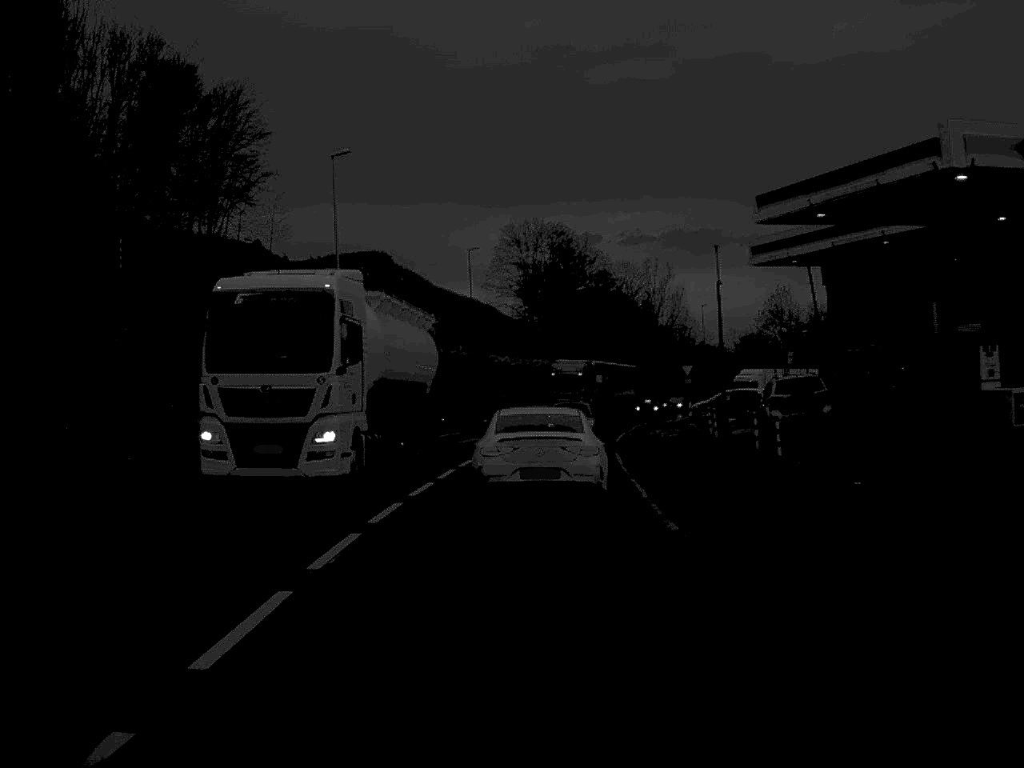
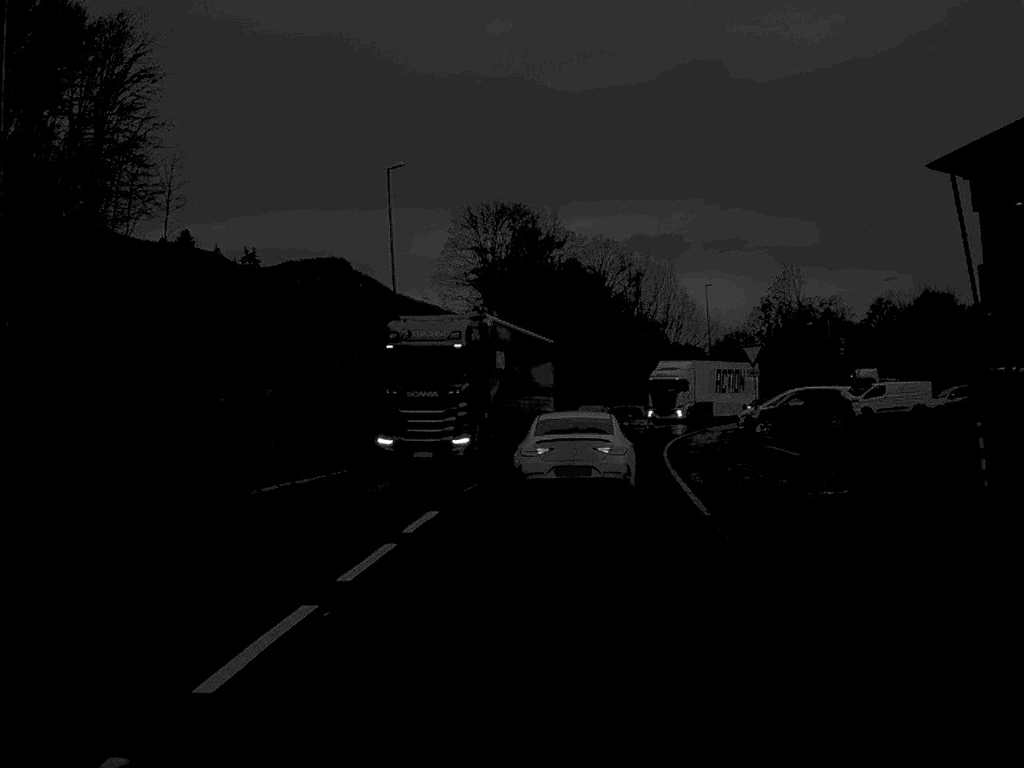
(+0.2, +27.2) m; +2°
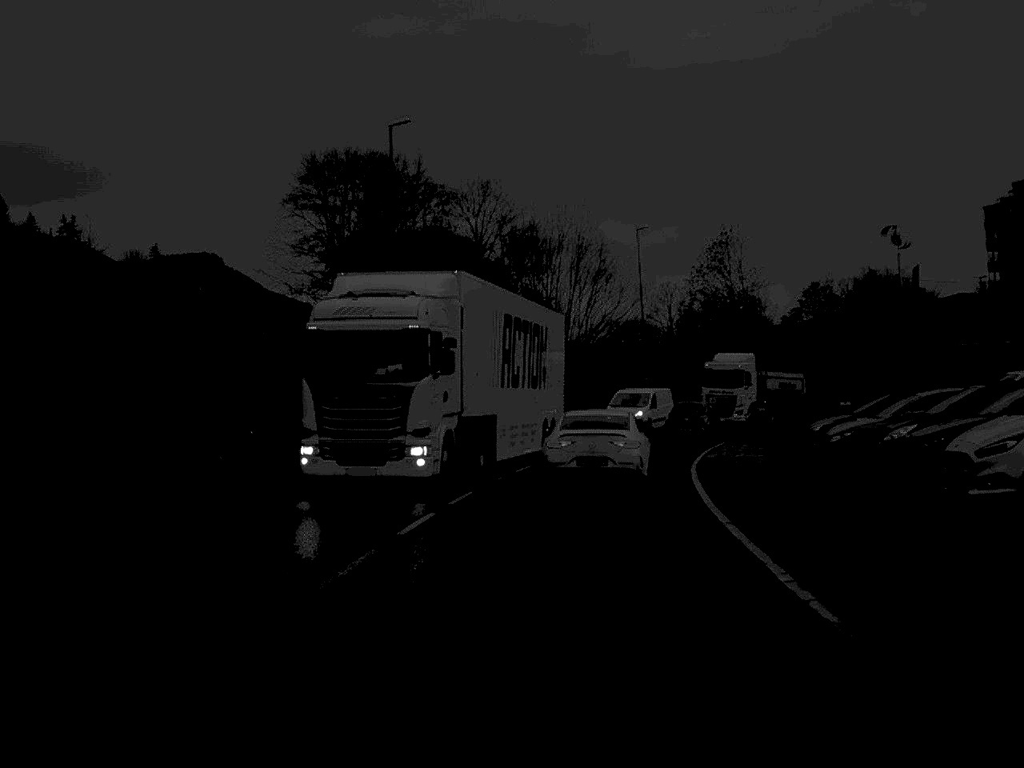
(+1.7, +34.9) m; +6°
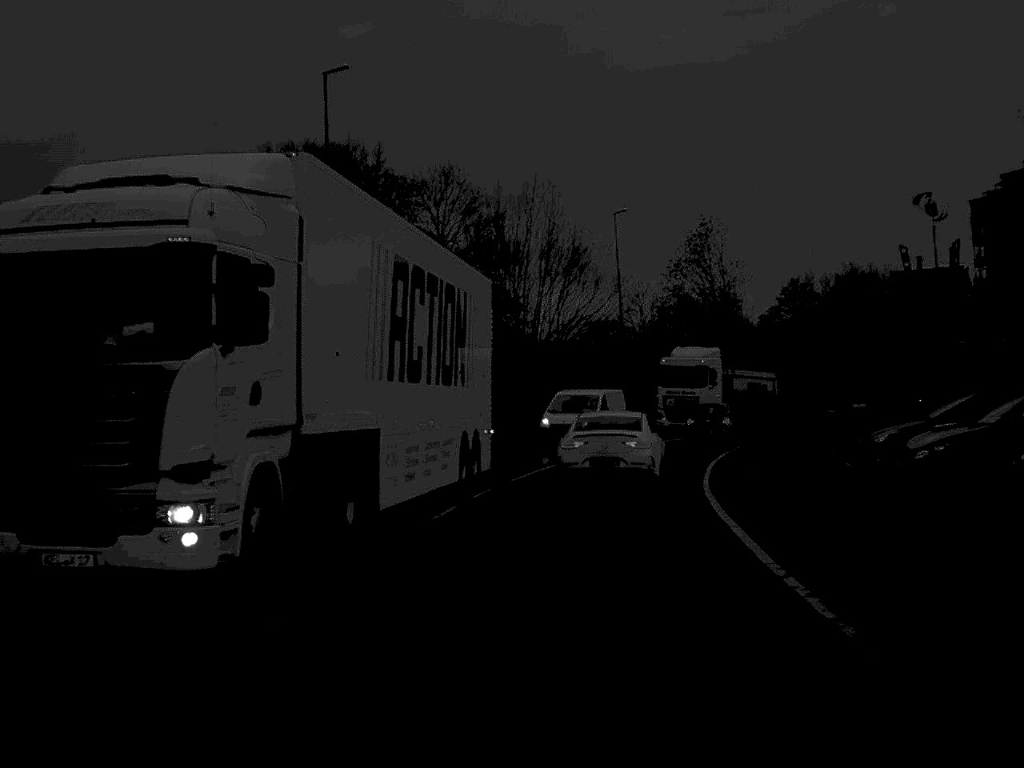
(+0.1, +6.9) m; +1°
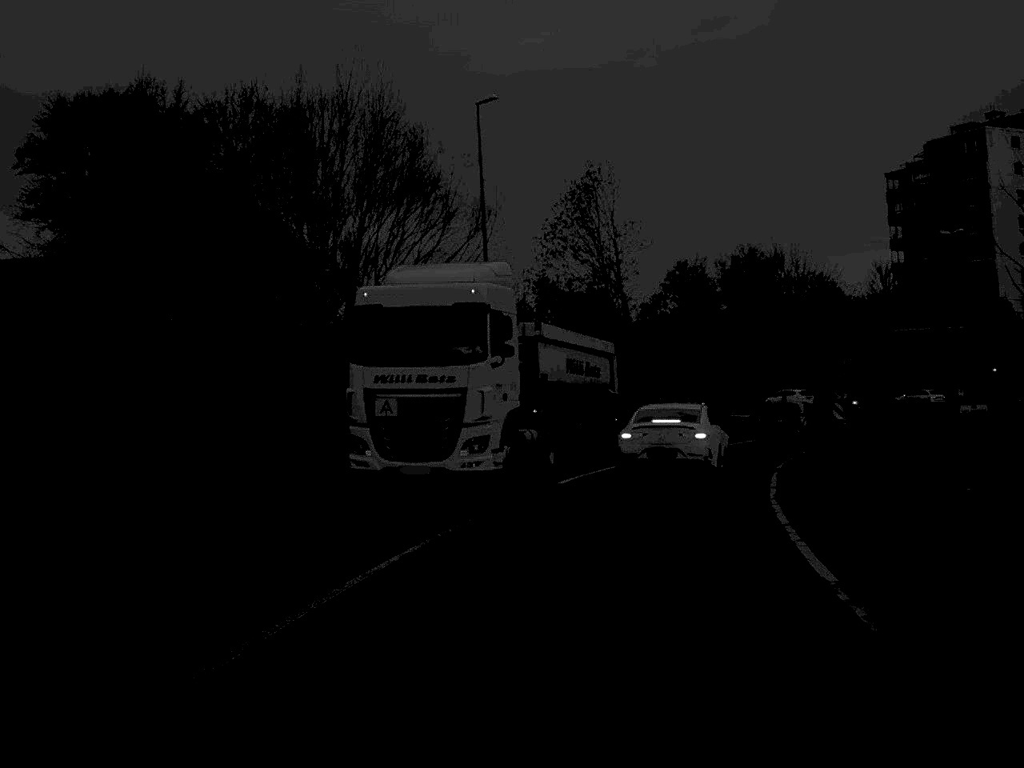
(+1.2, +22.8) m; +7°
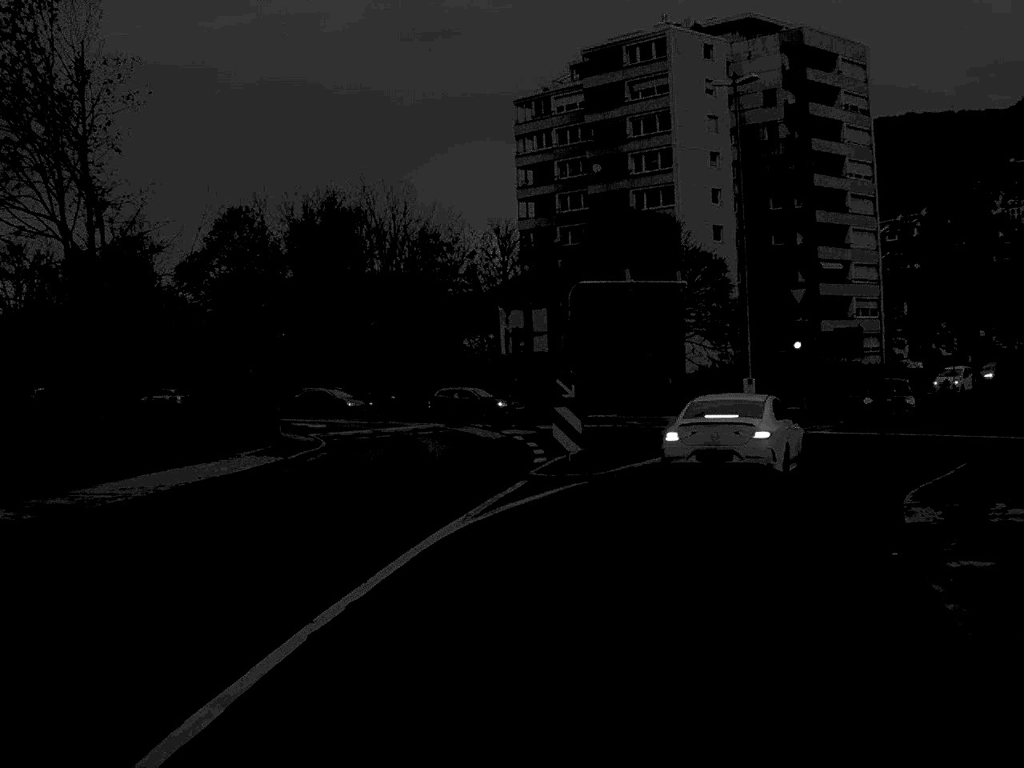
(+5.5, +35.5) m; +19°
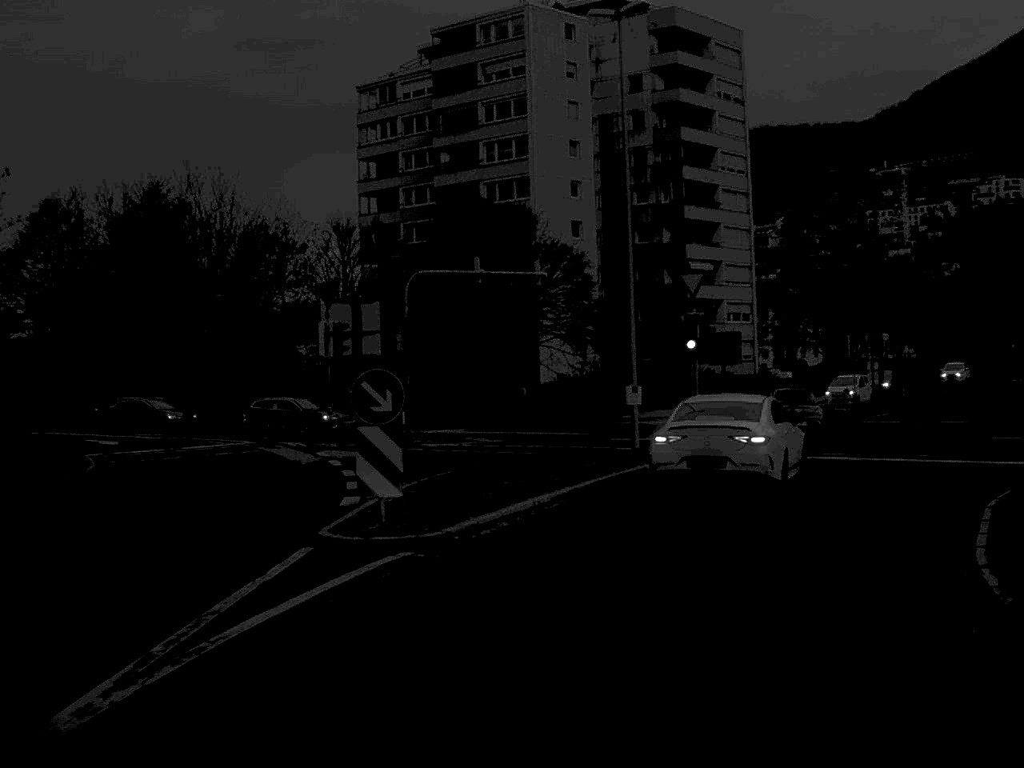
(+0.5, +8.3) m; +7°
